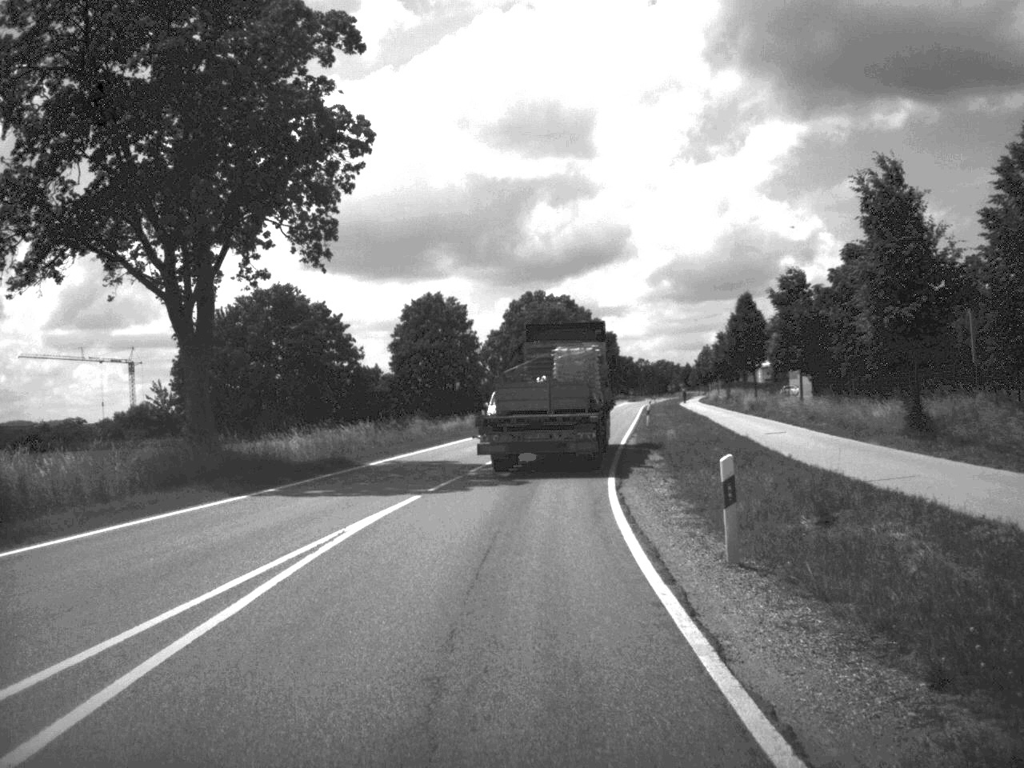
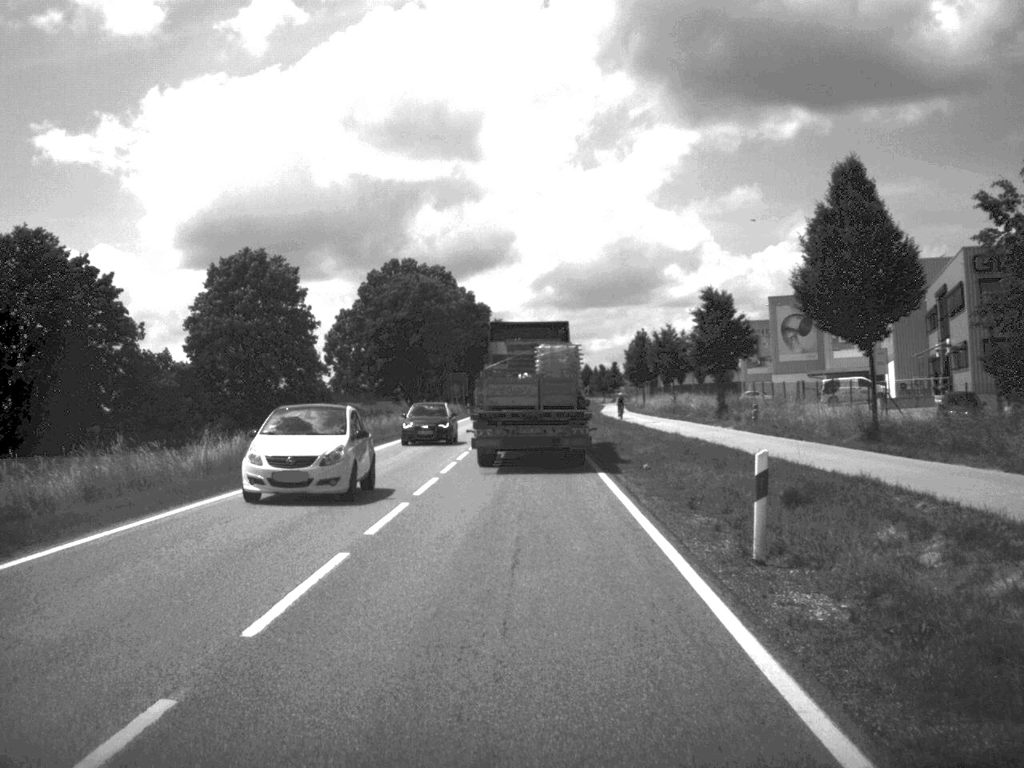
(+2.3, +49.6) m; +5°
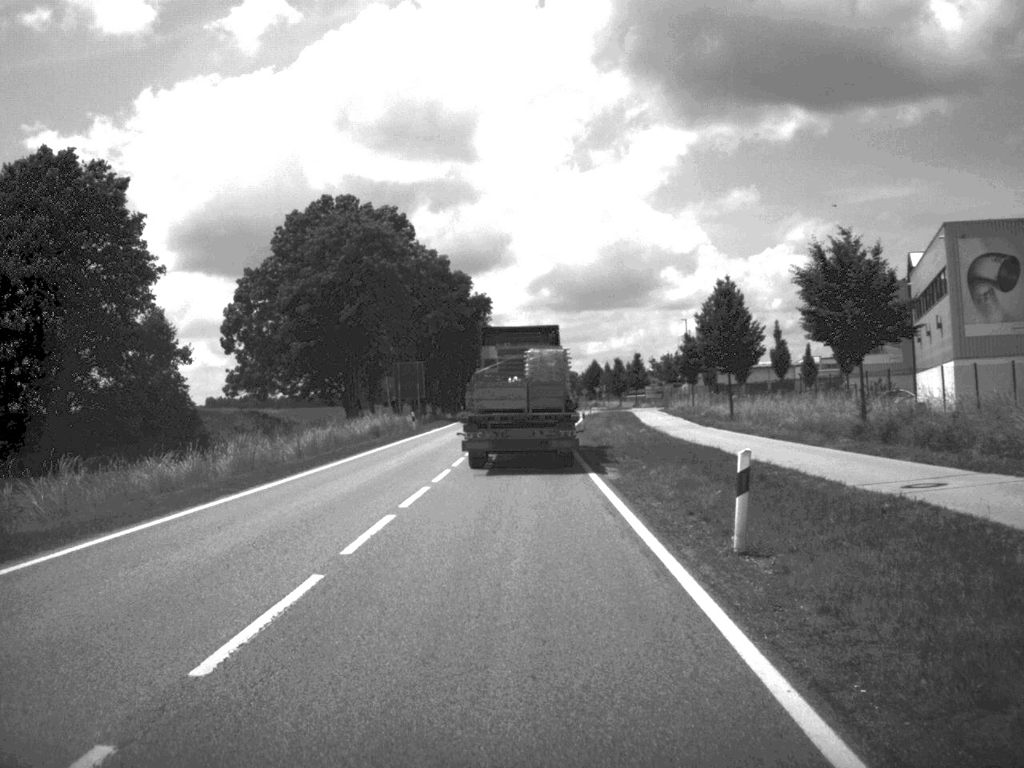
(+0.1, +48.8) m; 0°
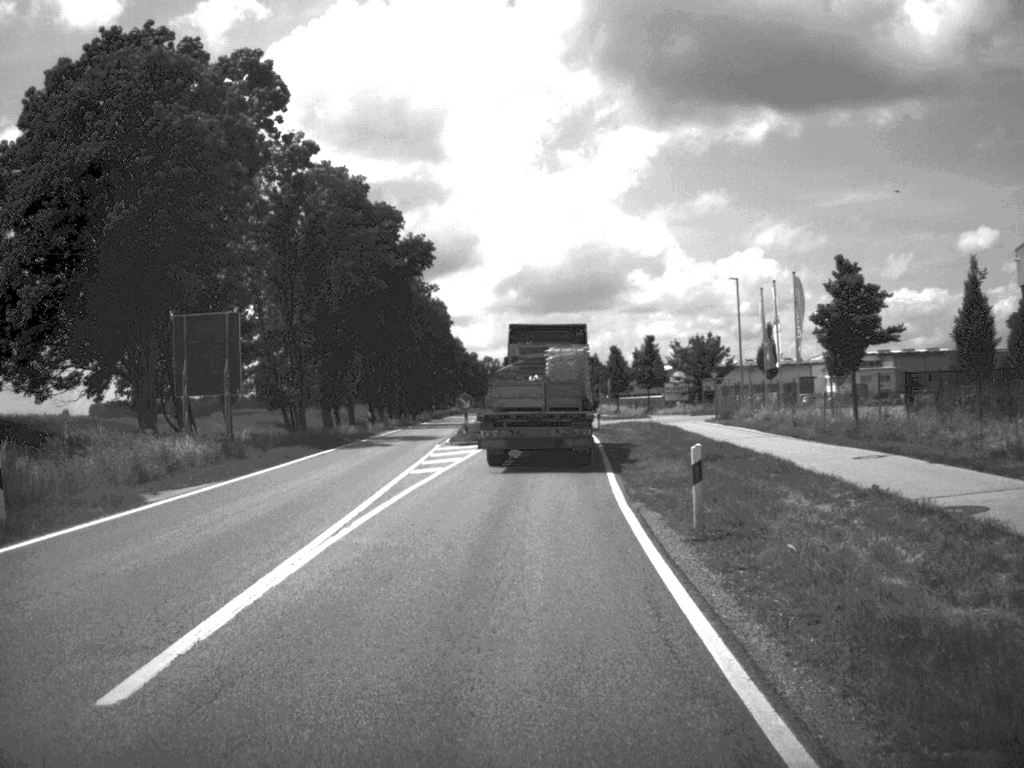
(+0.2, +47.6) m; +1°
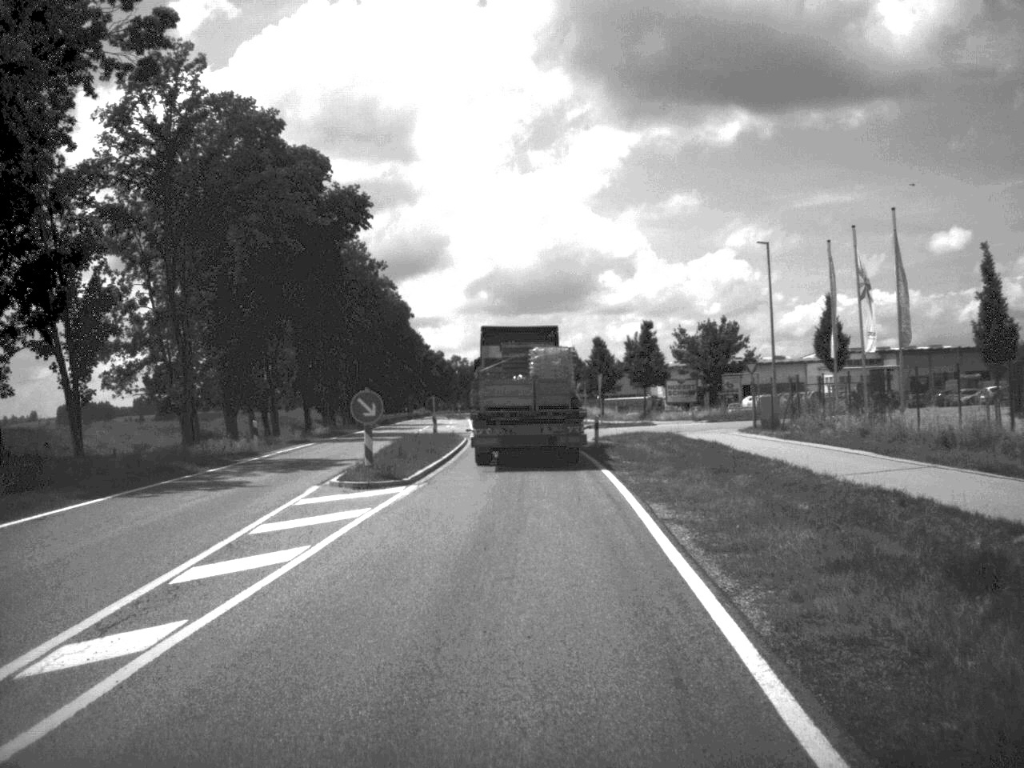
(+0.2, +20.1) m; +1°
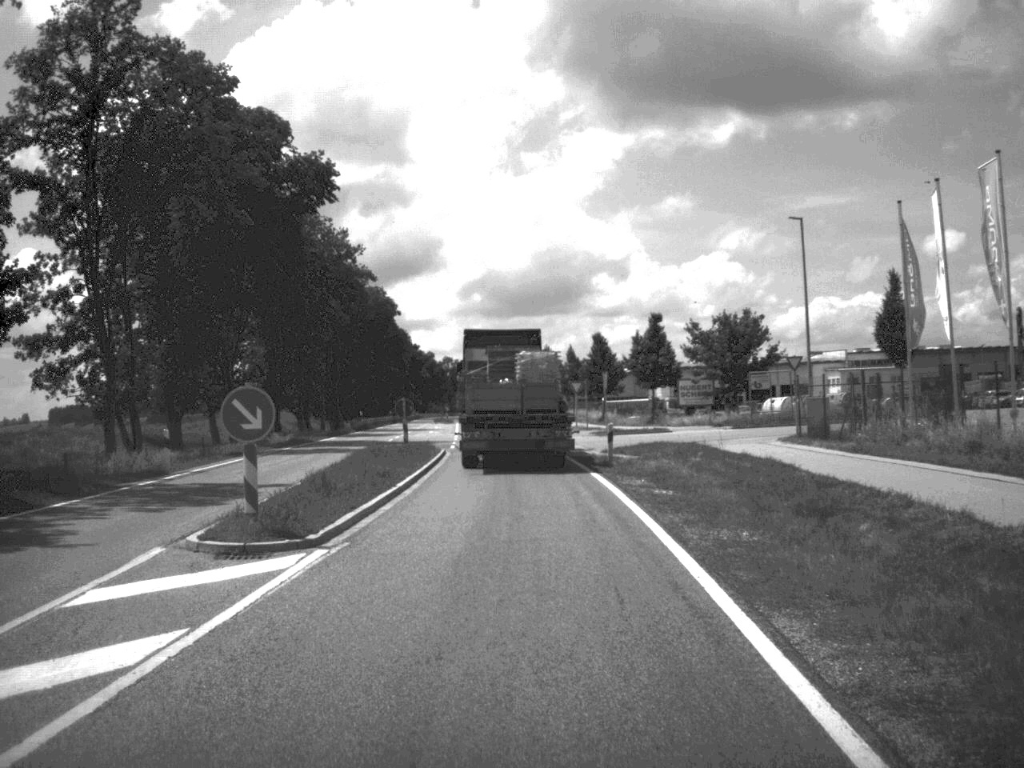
(0.0, +9.6) m; 0°
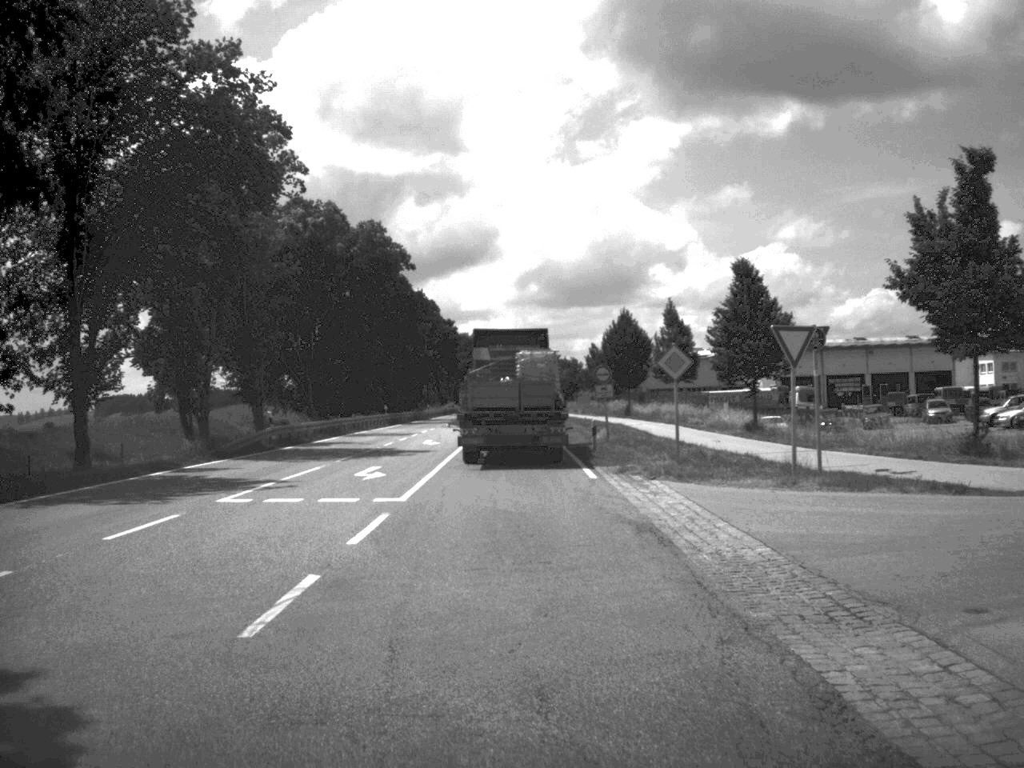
(-1.0, +47.4) m; -3°
